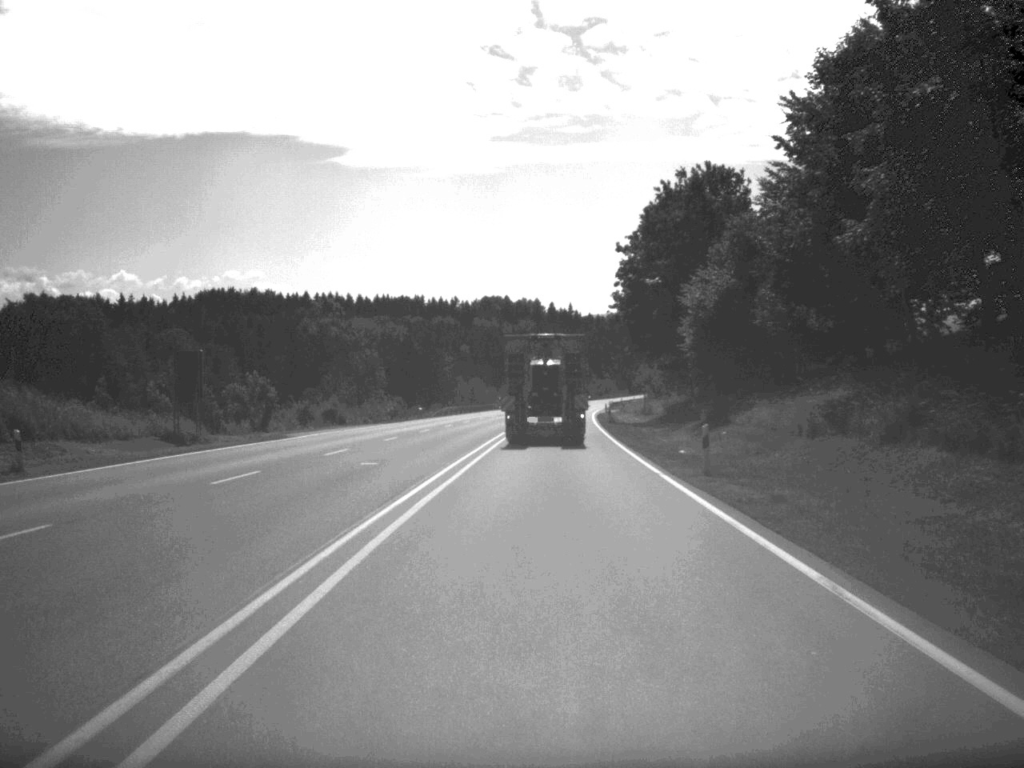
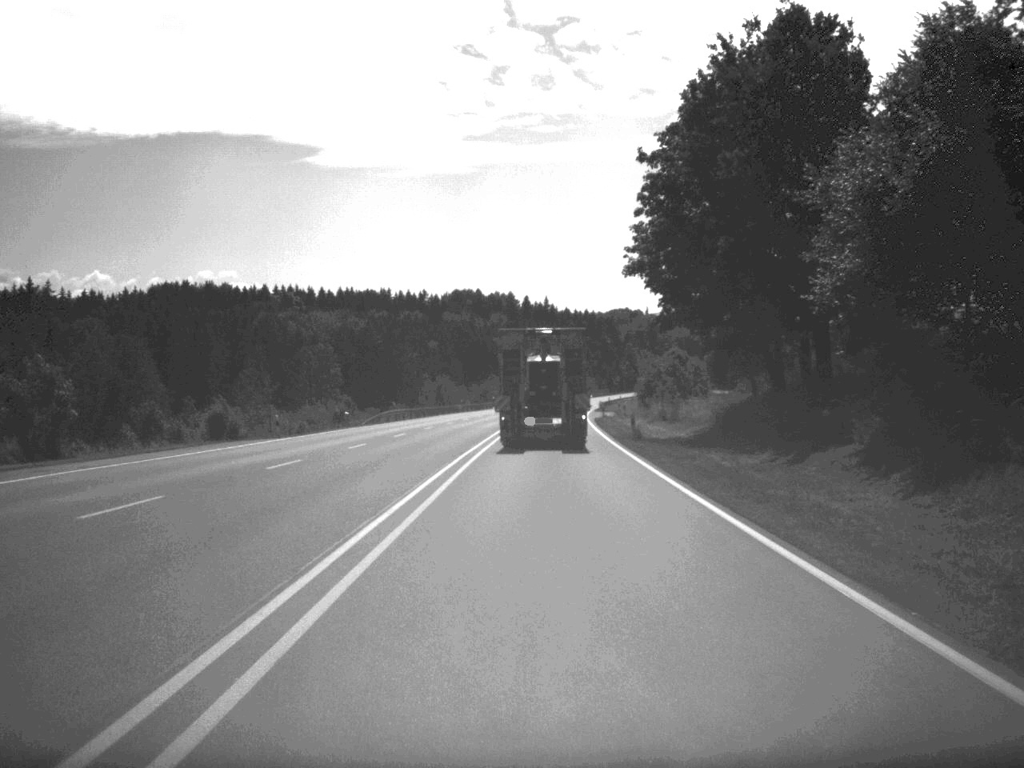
(+0.3, +30.4) m; +1°
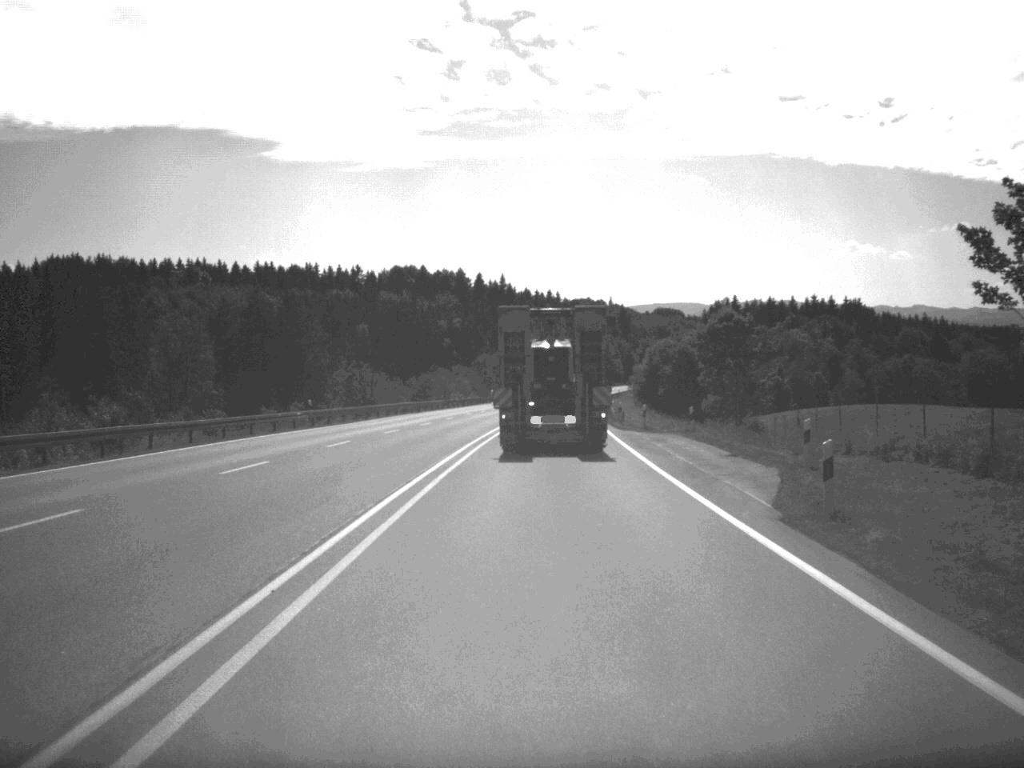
(+1.1, +73.9) m; +2°
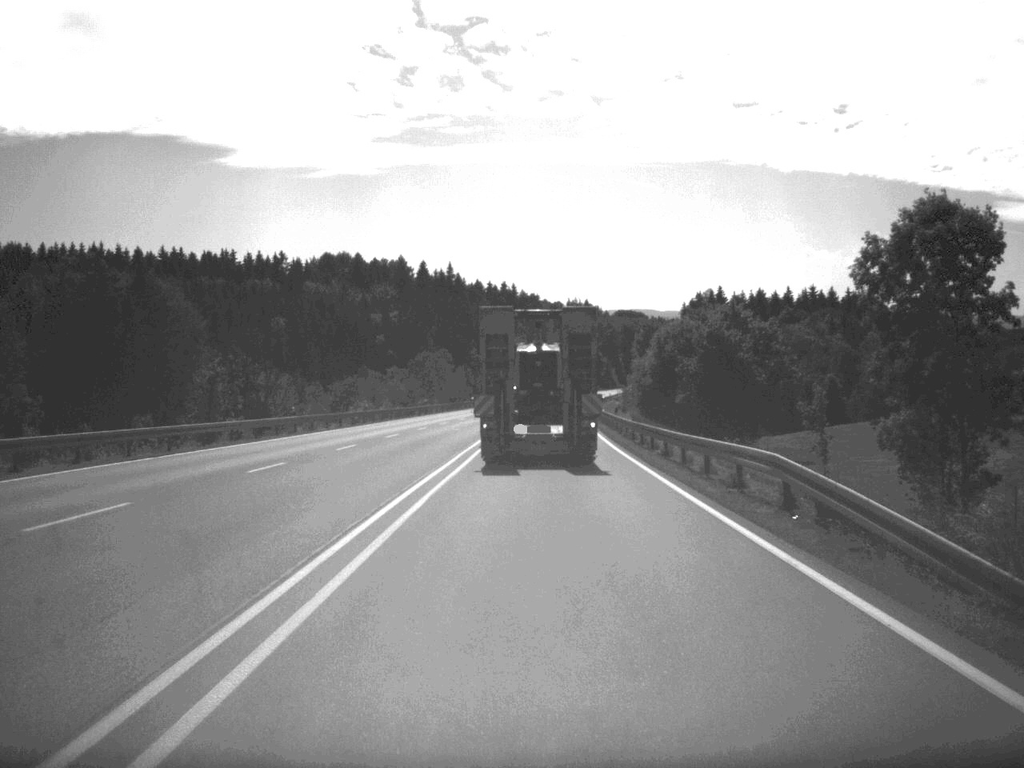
(+0.8, +56.6) m; +2°
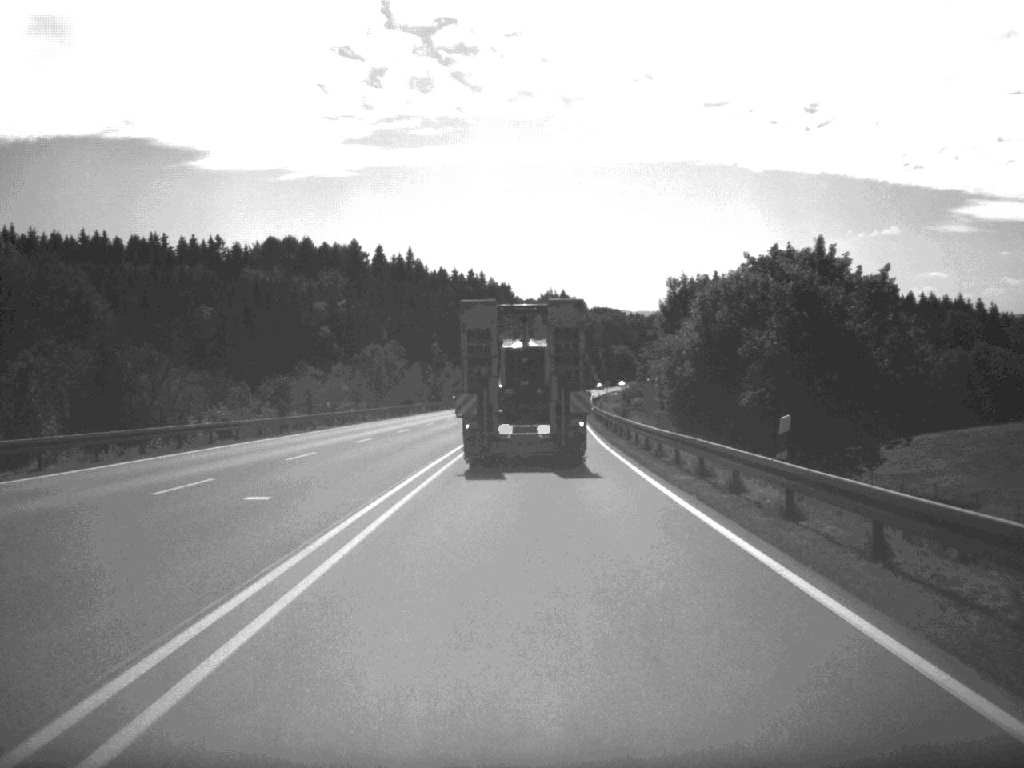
(+0.4, +40.9) m; +1°
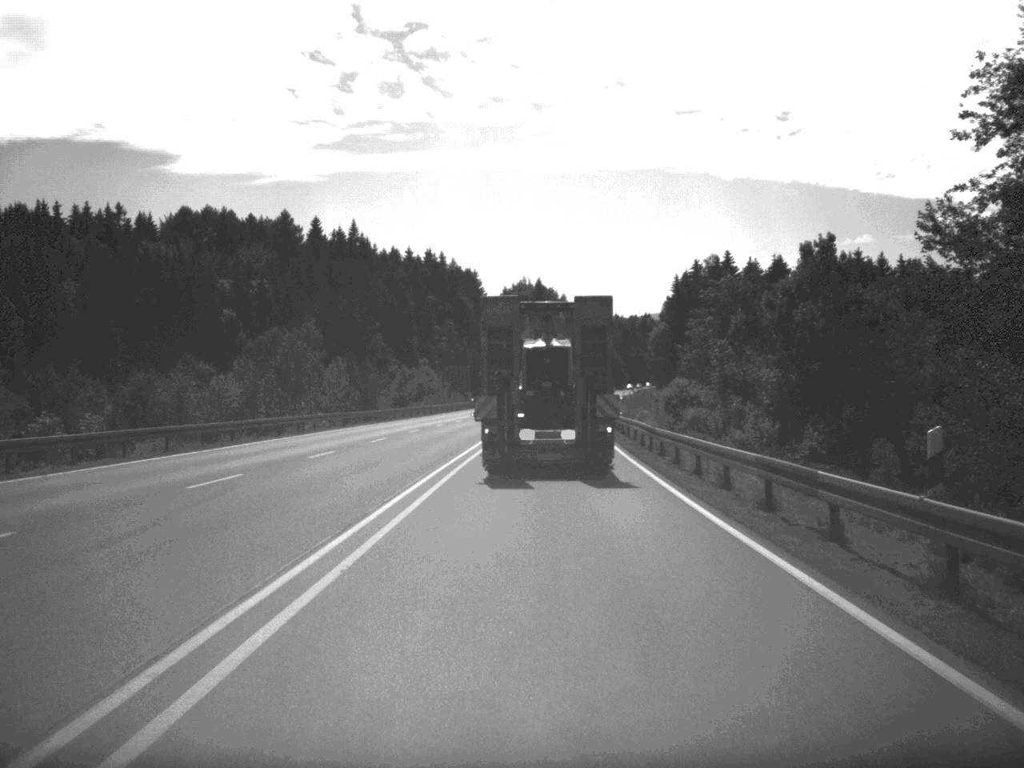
(+0.4, +57.2) m; +1°
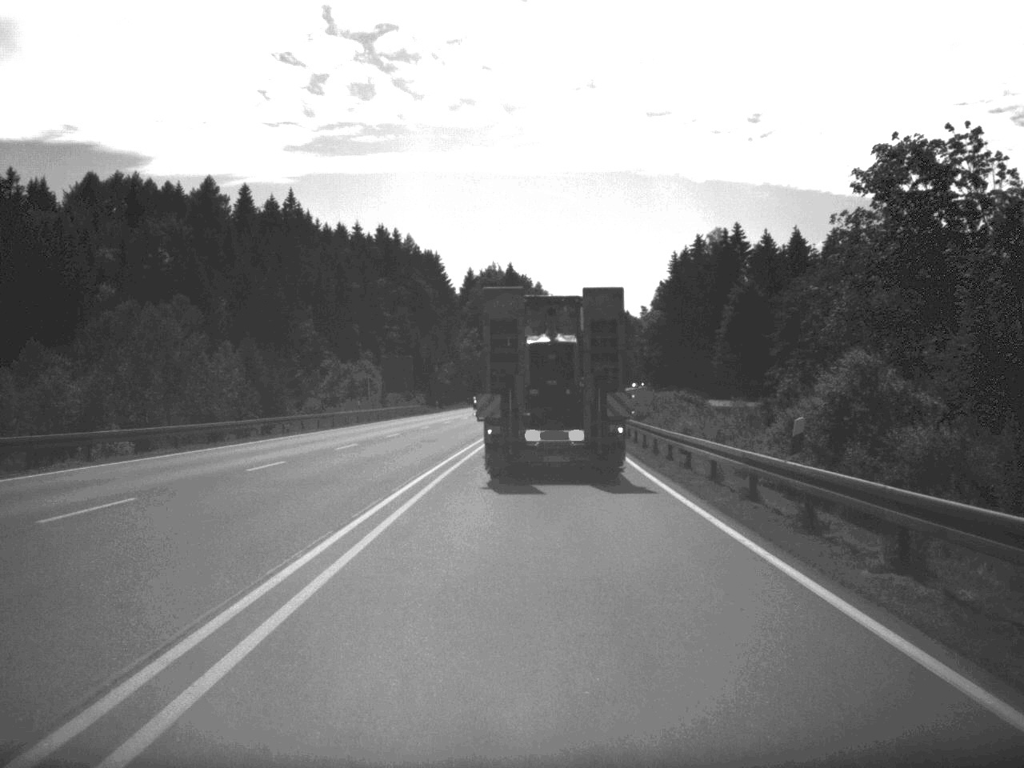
(+0.4, +42.0) m; +1°
